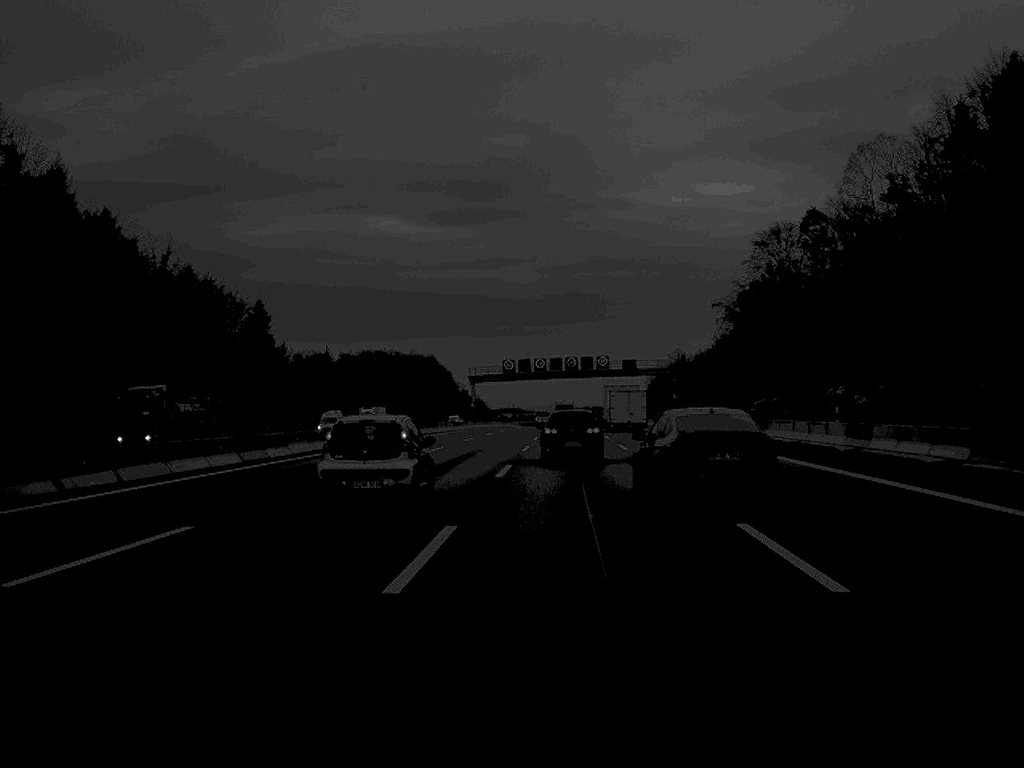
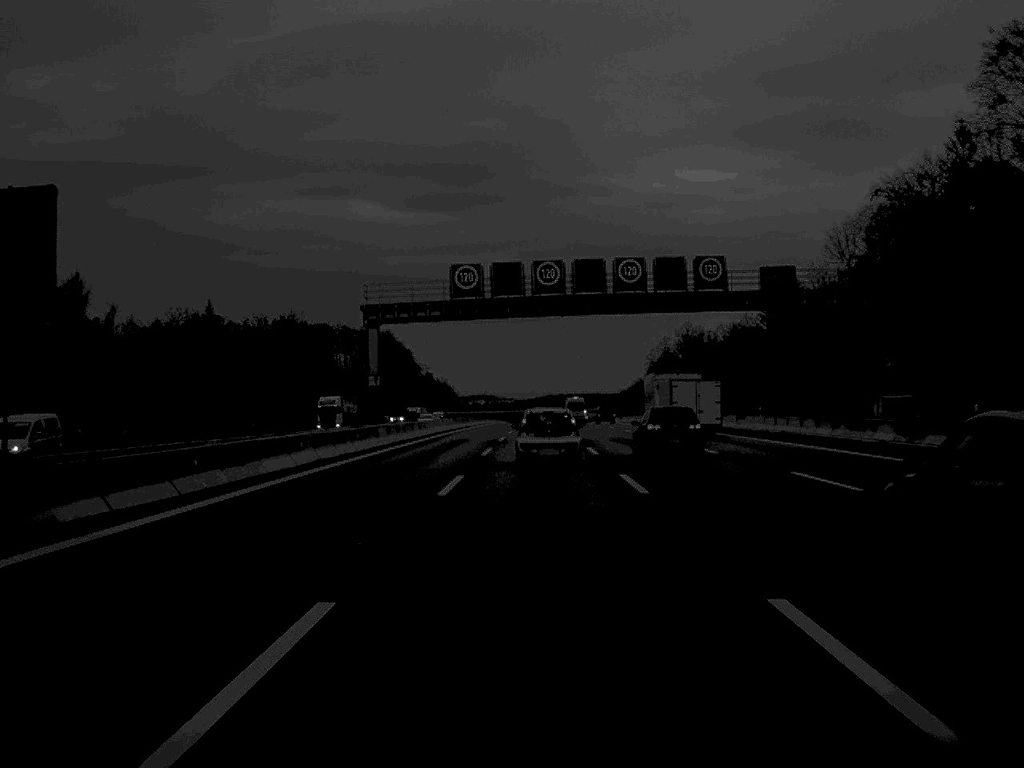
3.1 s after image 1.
(-0.4, +96.3) m; +1°
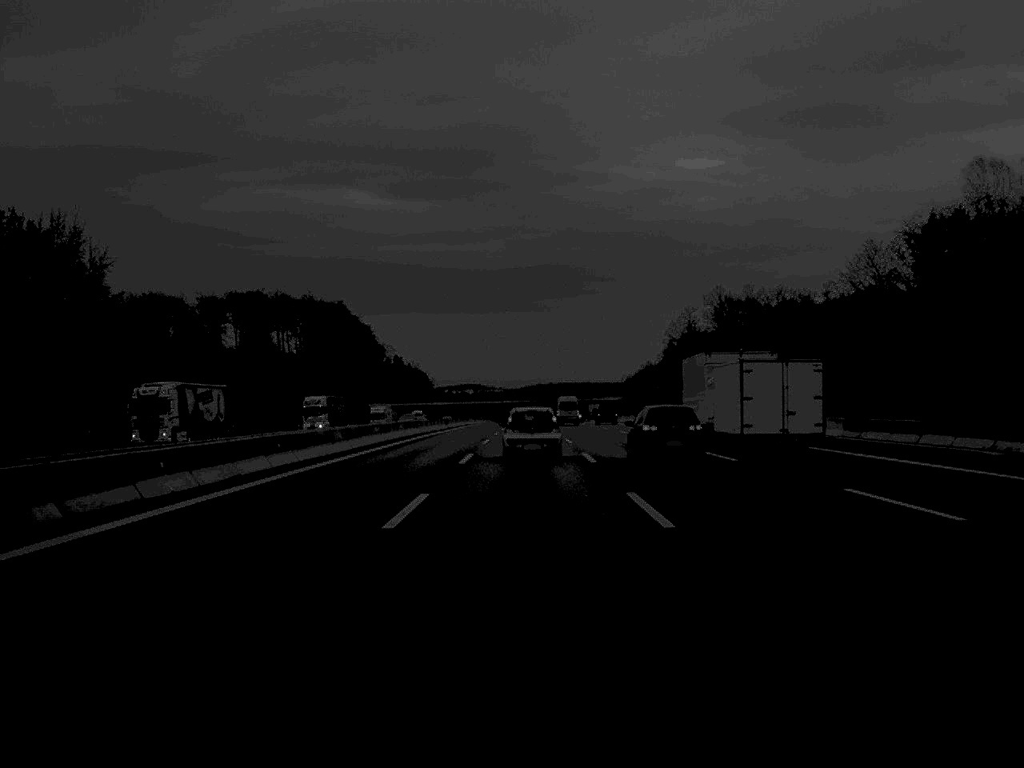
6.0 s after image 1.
(+0.8, +95.6) m; 0°
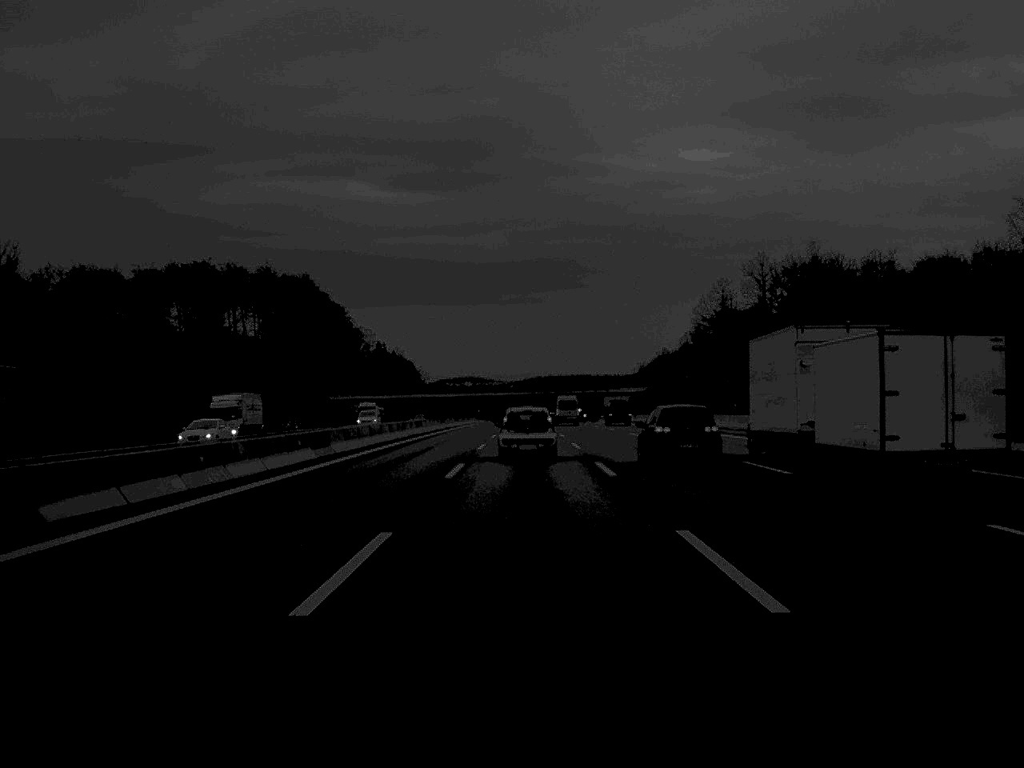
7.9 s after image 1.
(-0.1, +60.3) m; 0°
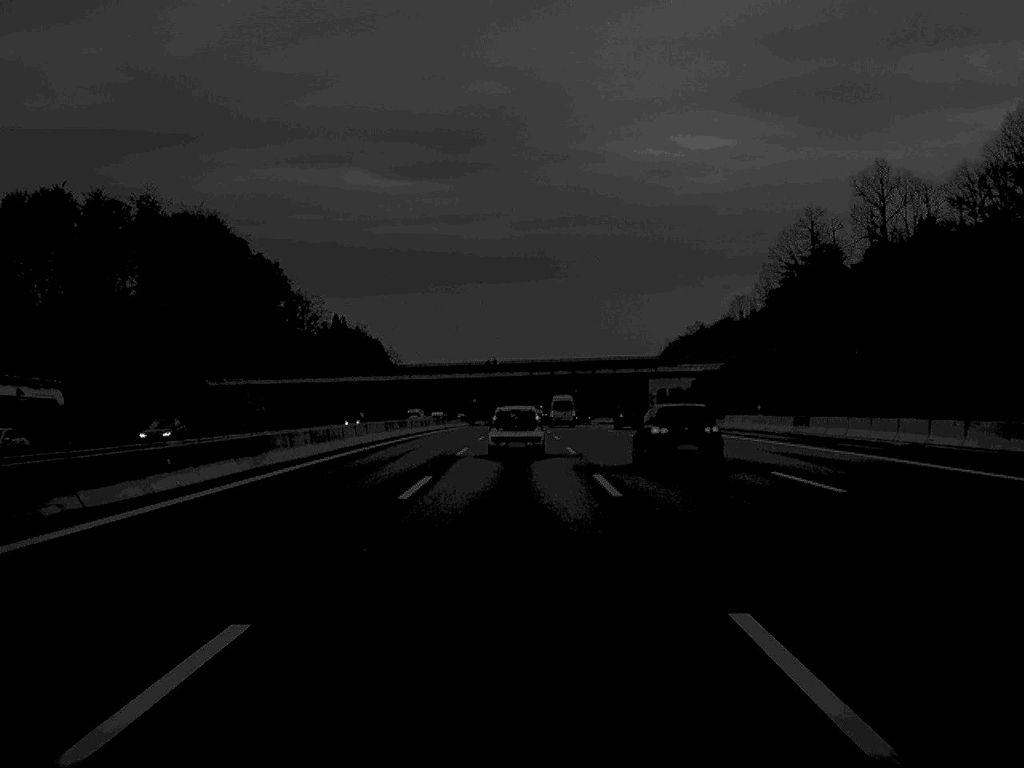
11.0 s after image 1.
(+0.2, +95.2) m; 0°
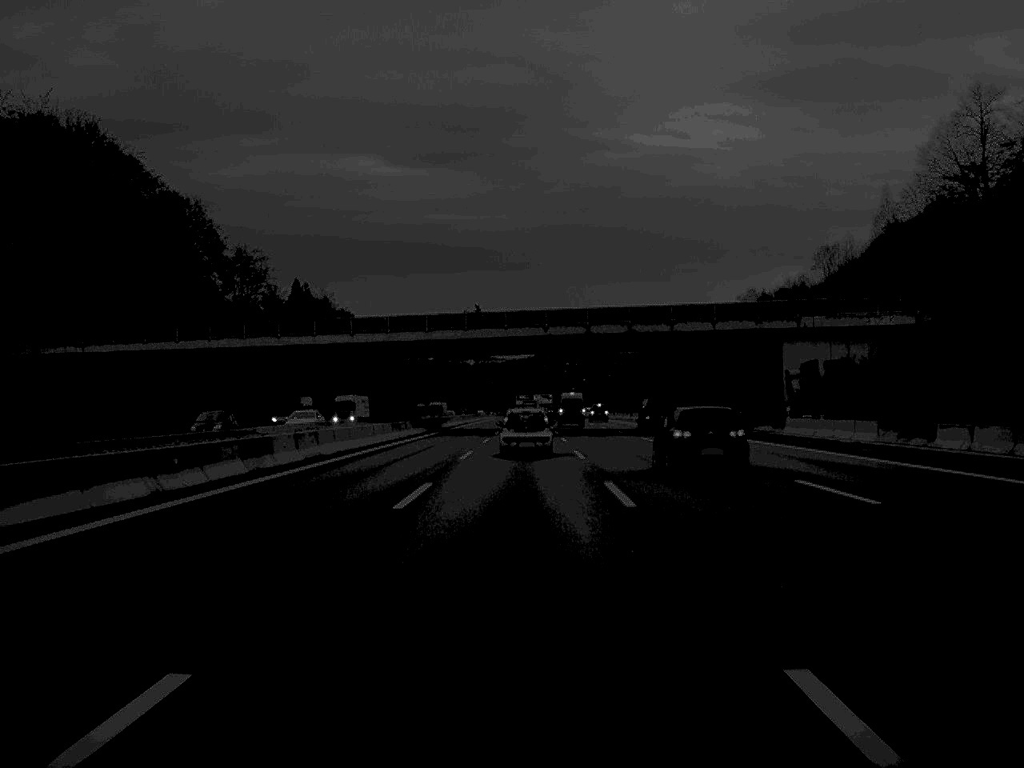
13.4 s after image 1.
(-0.2, +73.3) m; 0°
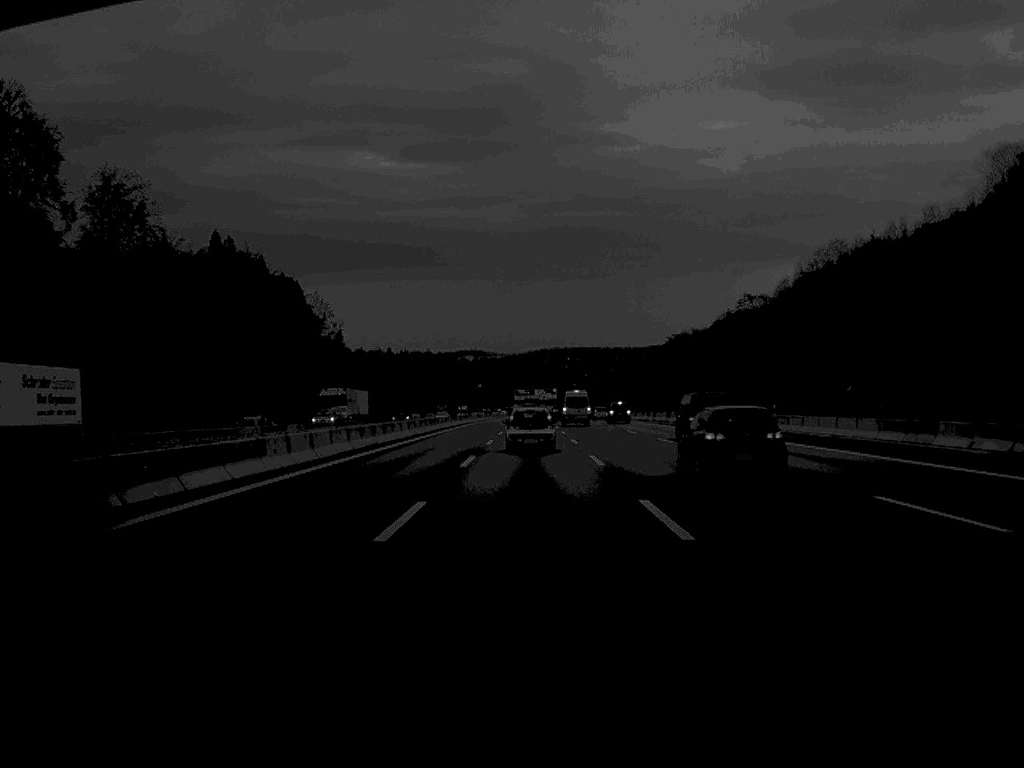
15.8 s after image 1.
(0.0, +76.3) m; 0°
